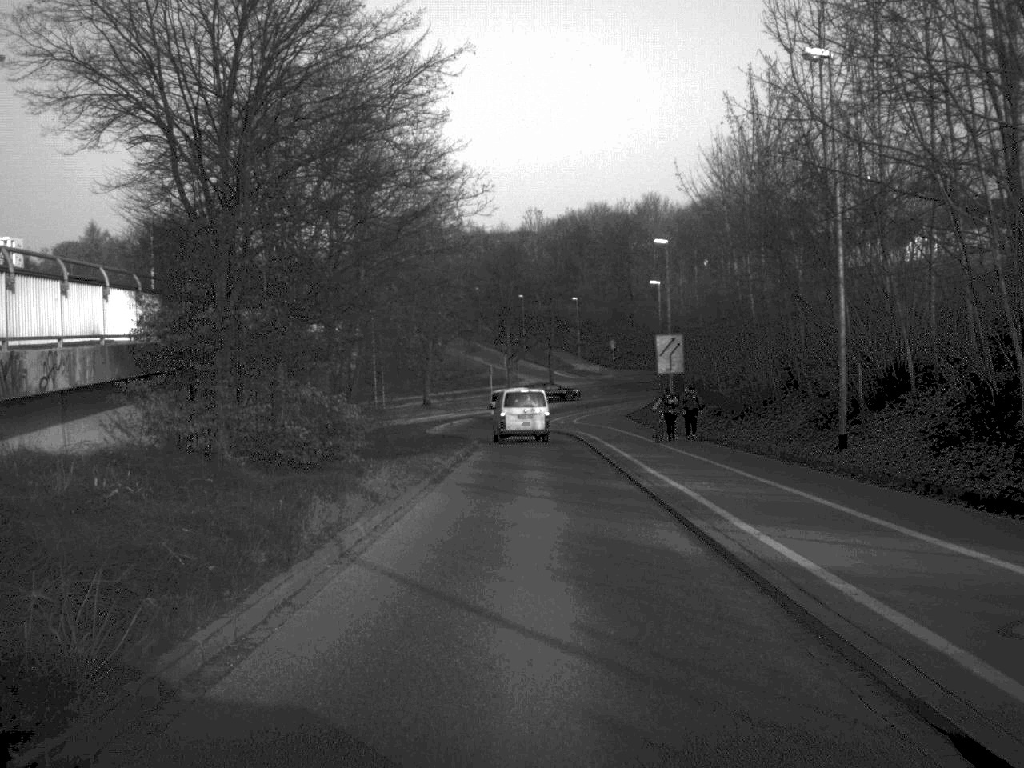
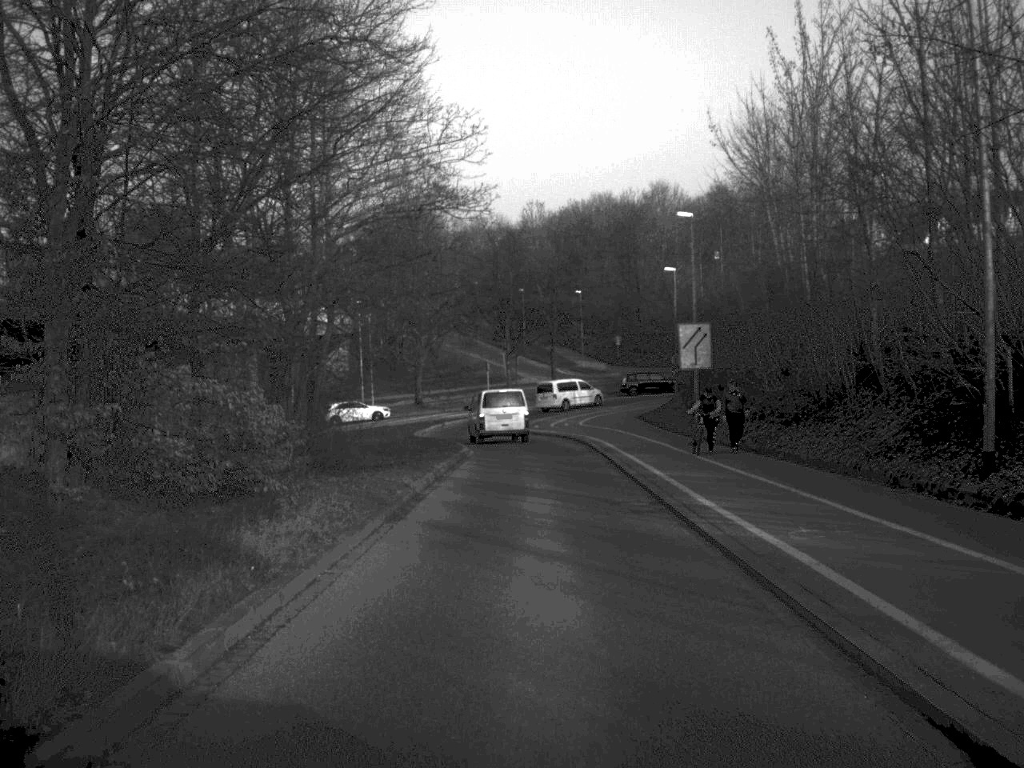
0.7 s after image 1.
(0.0, +7.6) m; 0°
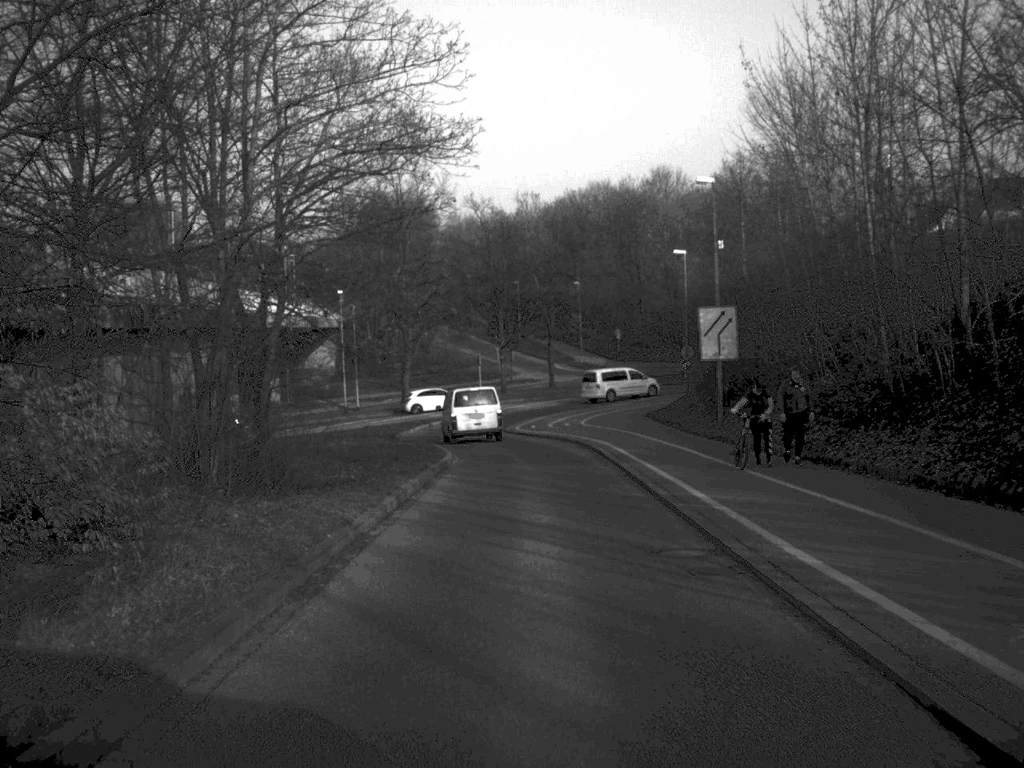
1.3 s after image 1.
(0.0, +6.4) m; 0°
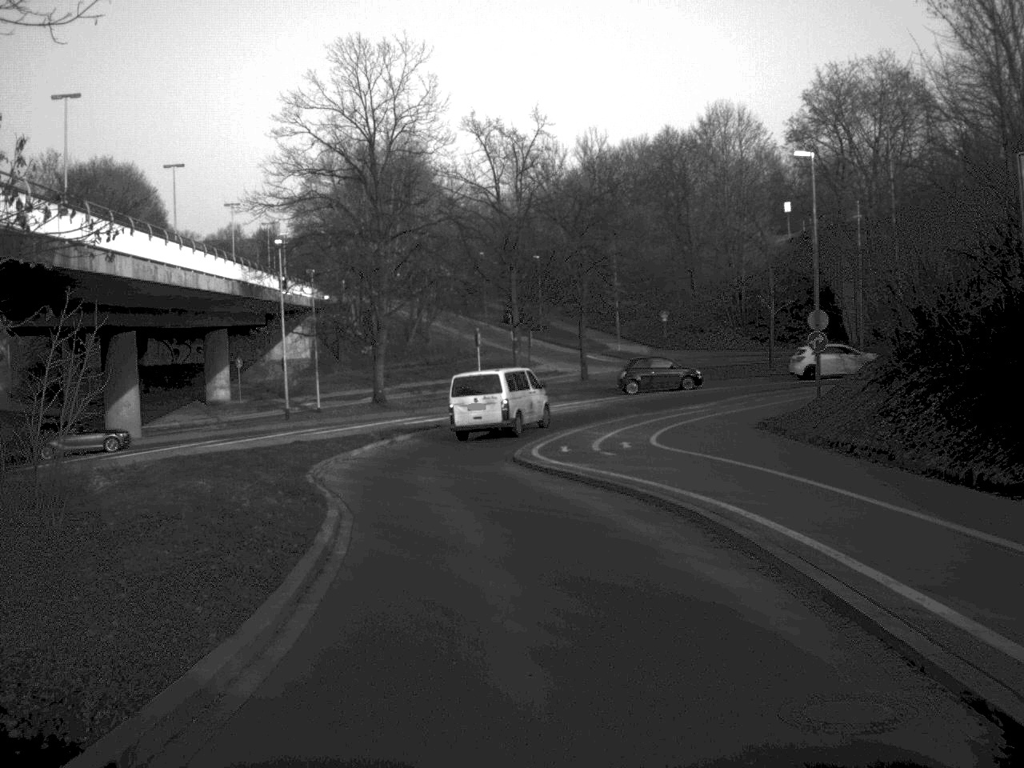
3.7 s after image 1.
(-0.1, +24.7) m; -1°
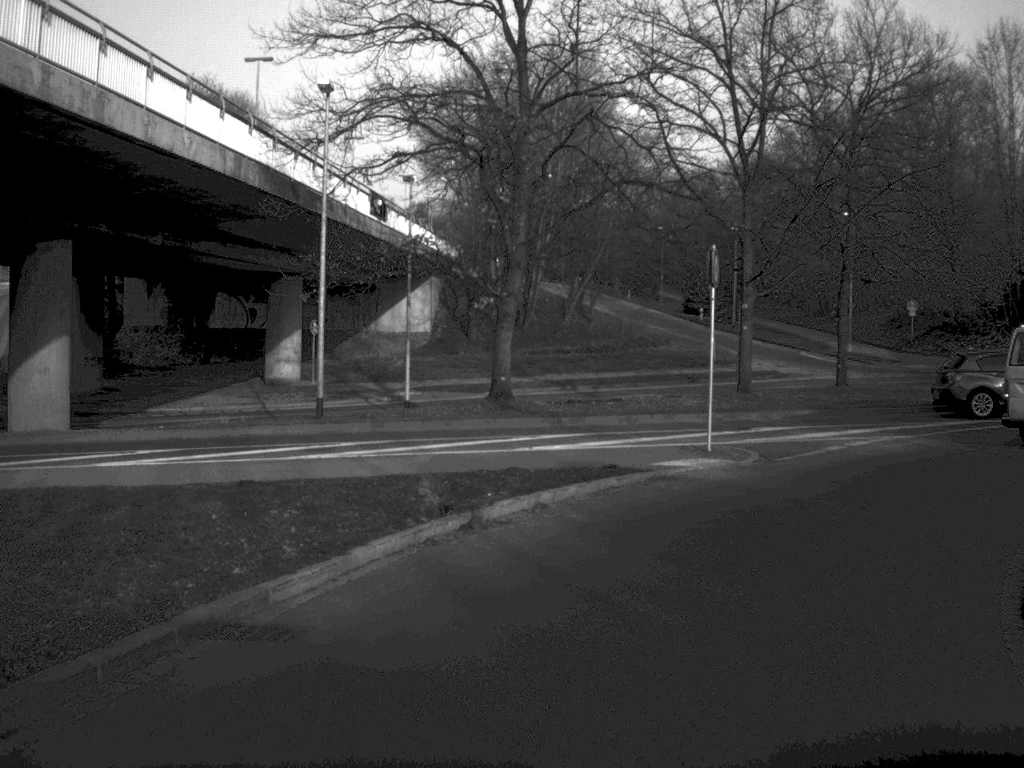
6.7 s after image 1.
(-1.8, +25.8) m; -7°
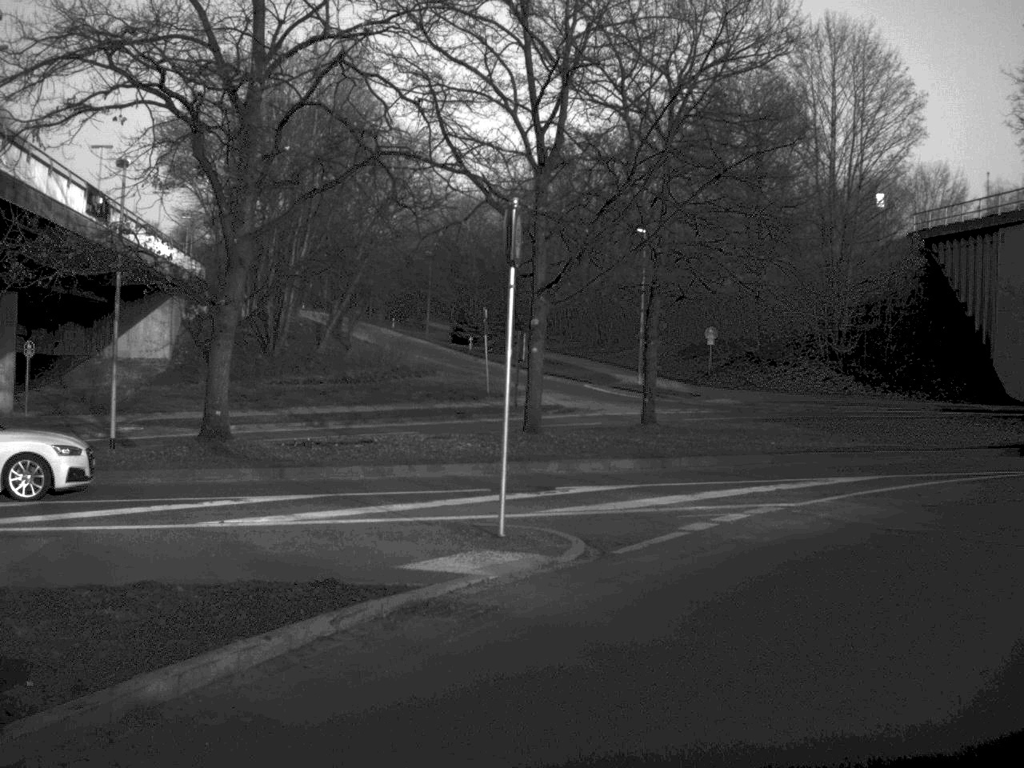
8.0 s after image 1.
(+0.6, +7.9) m; +11°
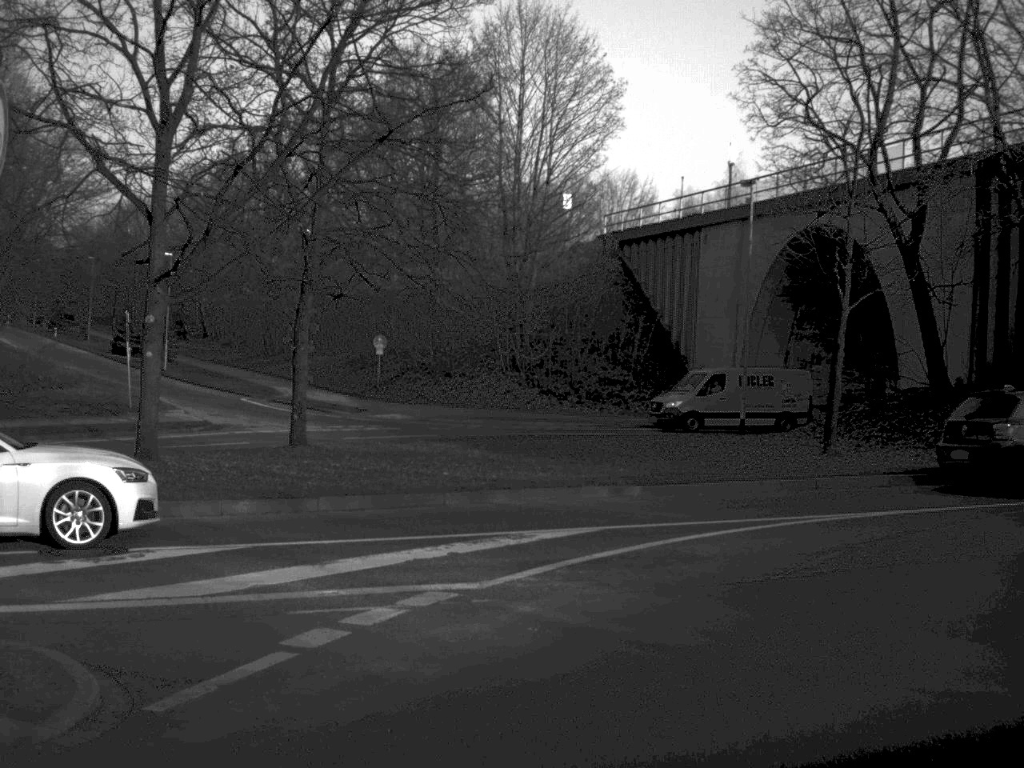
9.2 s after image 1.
(+0.7, +5.5) m; +14°
